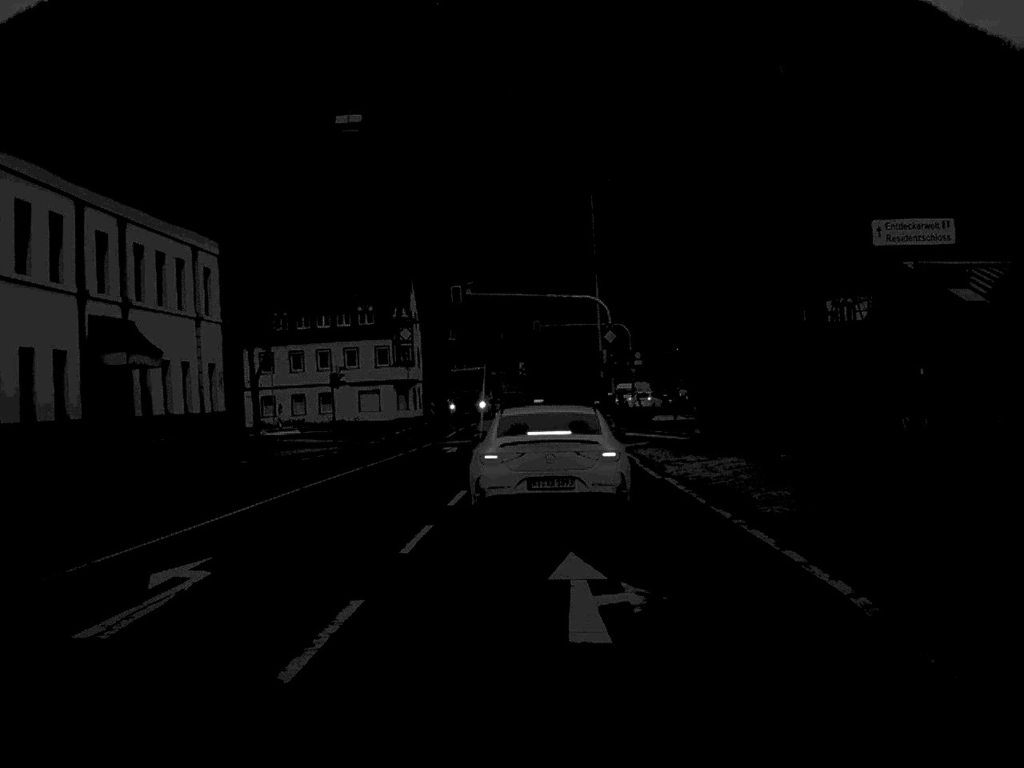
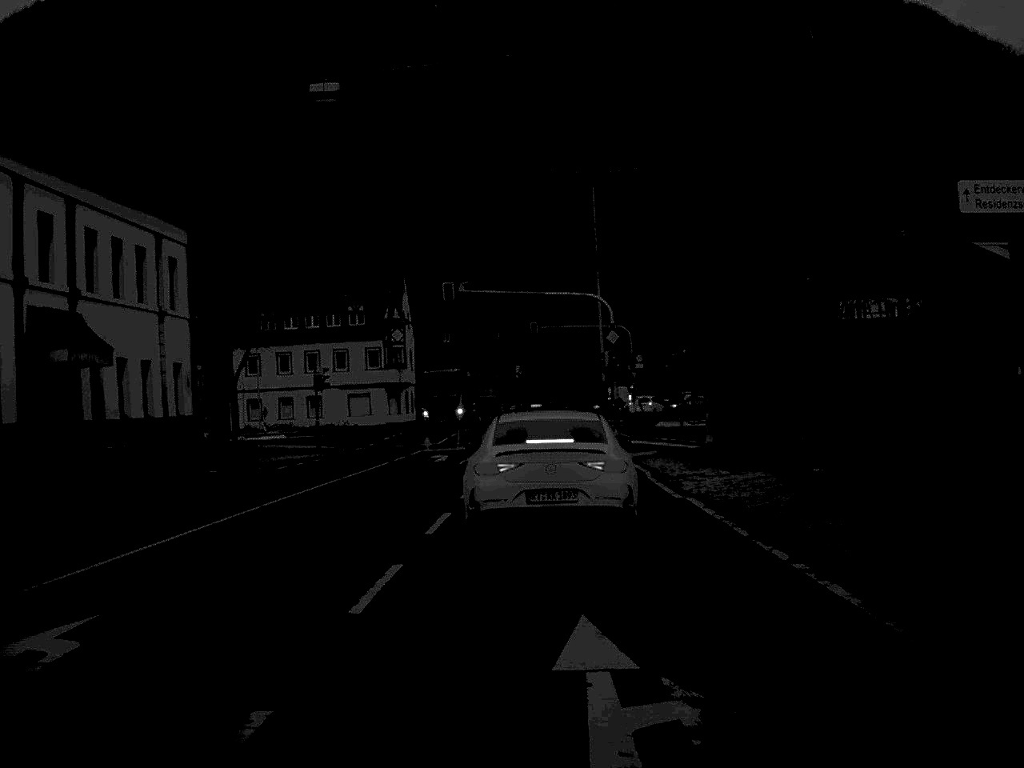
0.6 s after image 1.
(0.0, +3.4) m; 0°
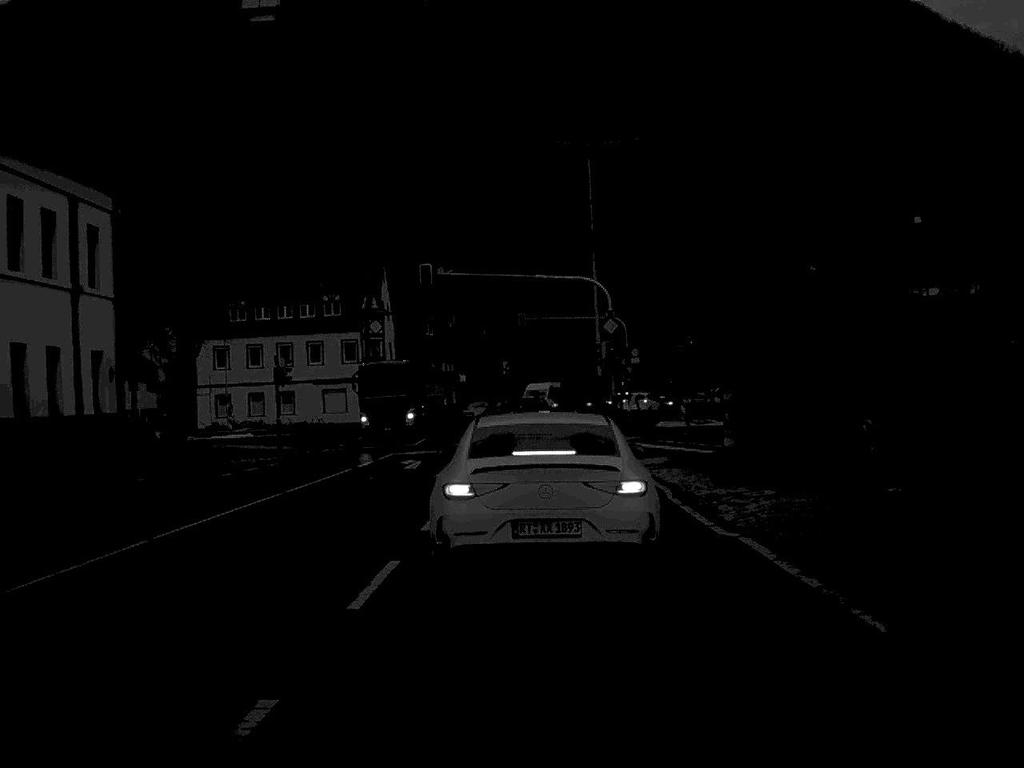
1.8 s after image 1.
(0.0, +5.7) m; +1°
